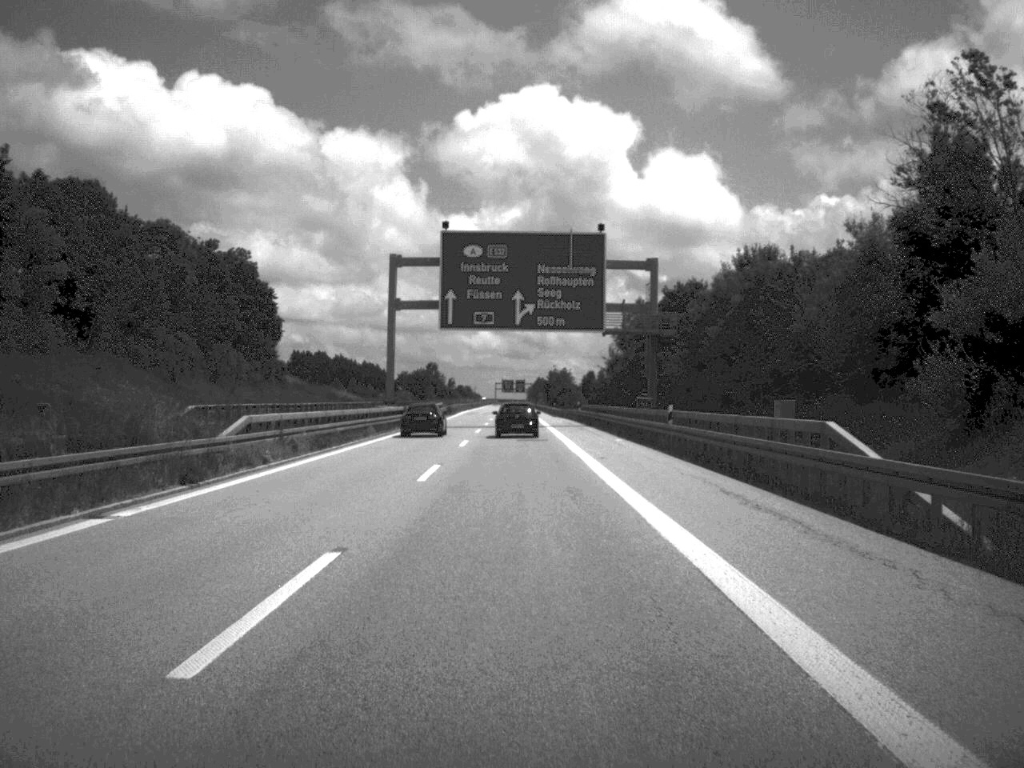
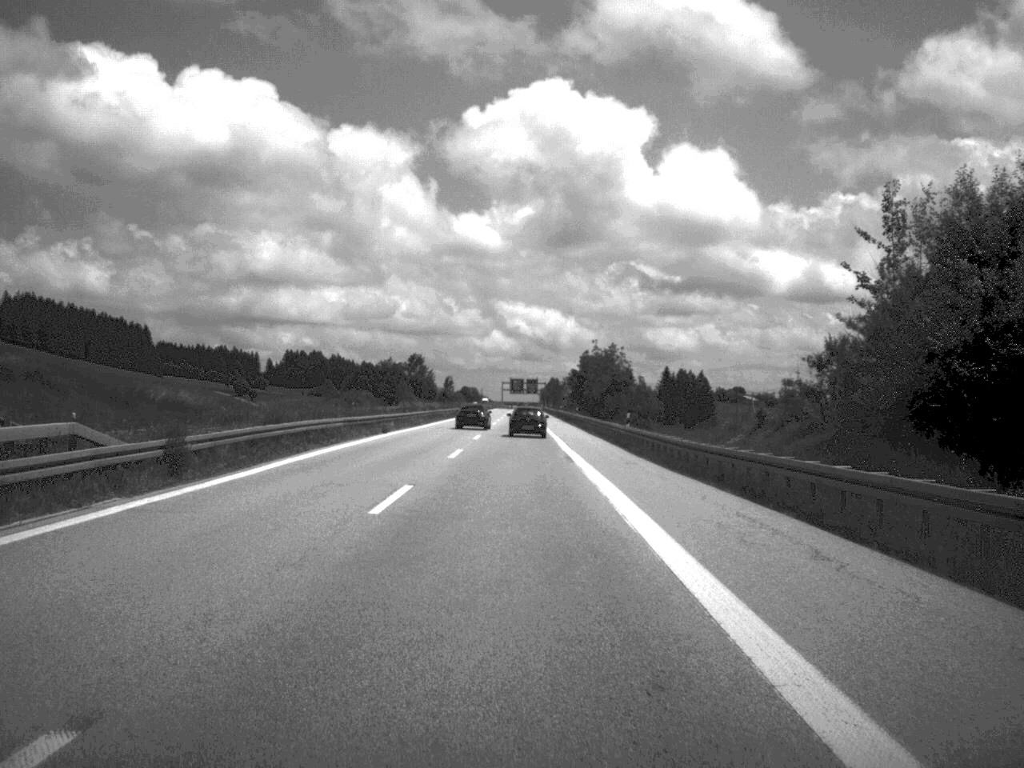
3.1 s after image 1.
(-0.6, +95.5) m; -1°
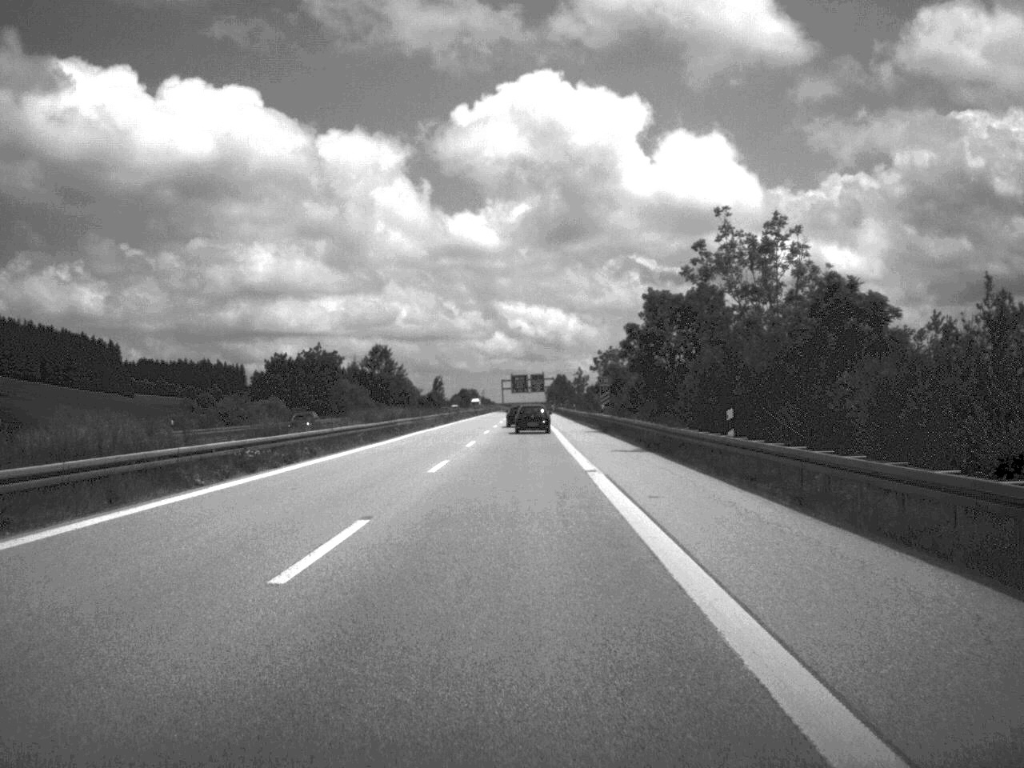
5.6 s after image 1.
(-0.2, +77.8) m; 0°
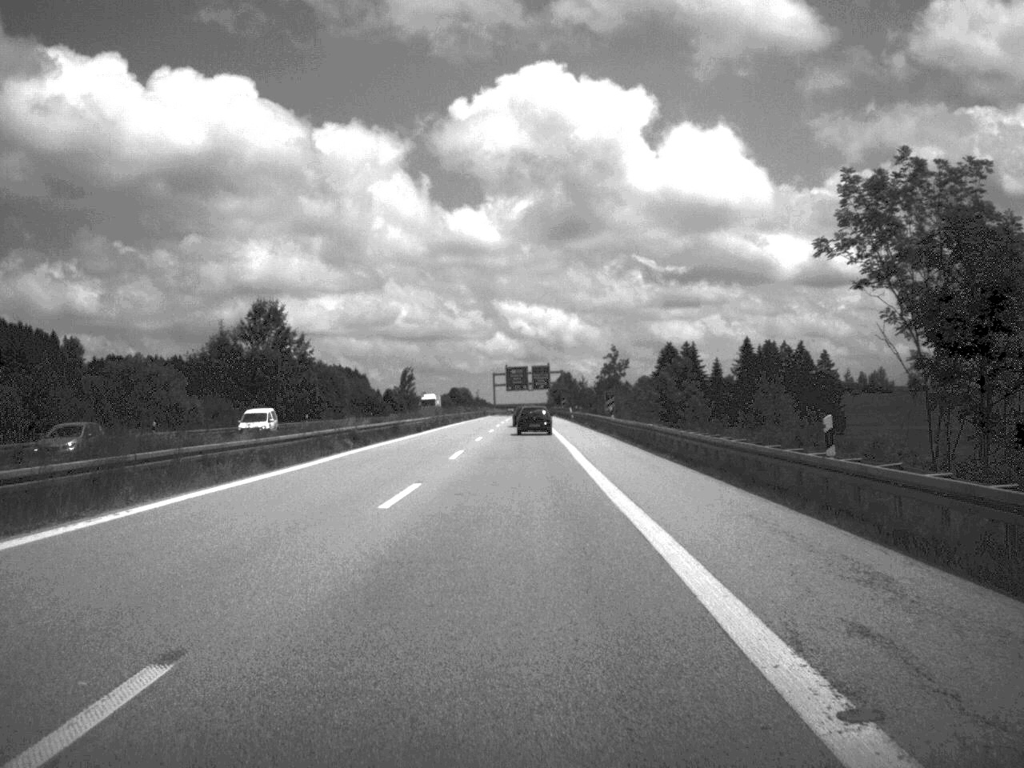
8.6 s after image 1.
(-0.2, +98.4) m; 0°
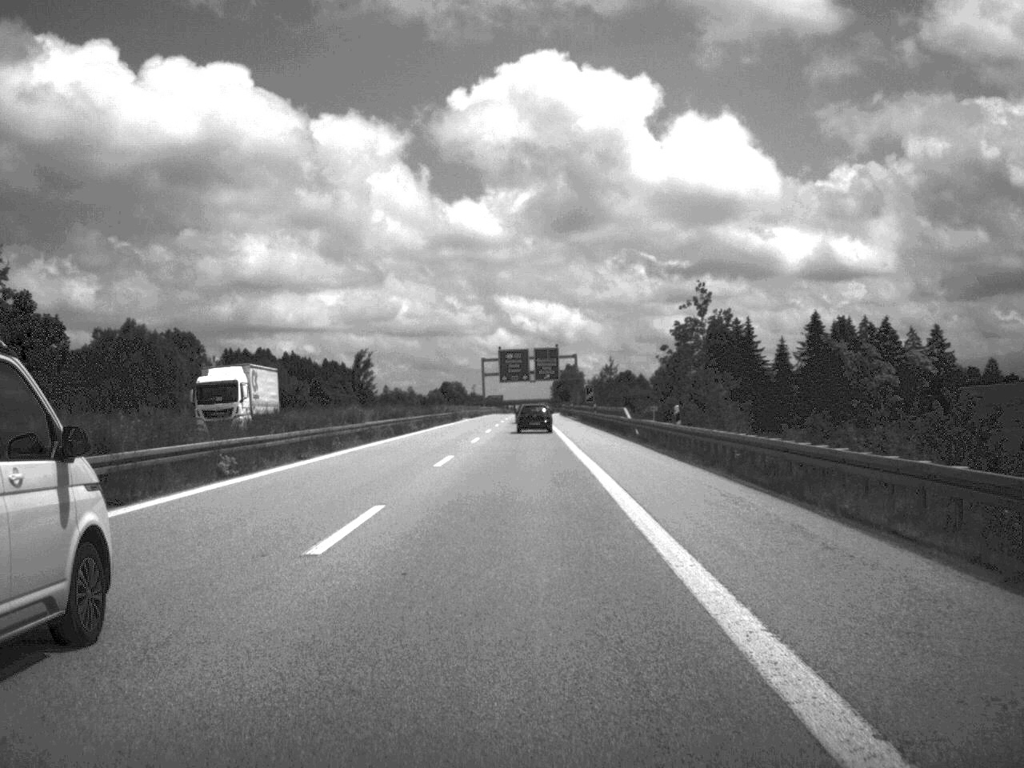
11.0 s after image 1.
(0.0, +77.1) m; 0°
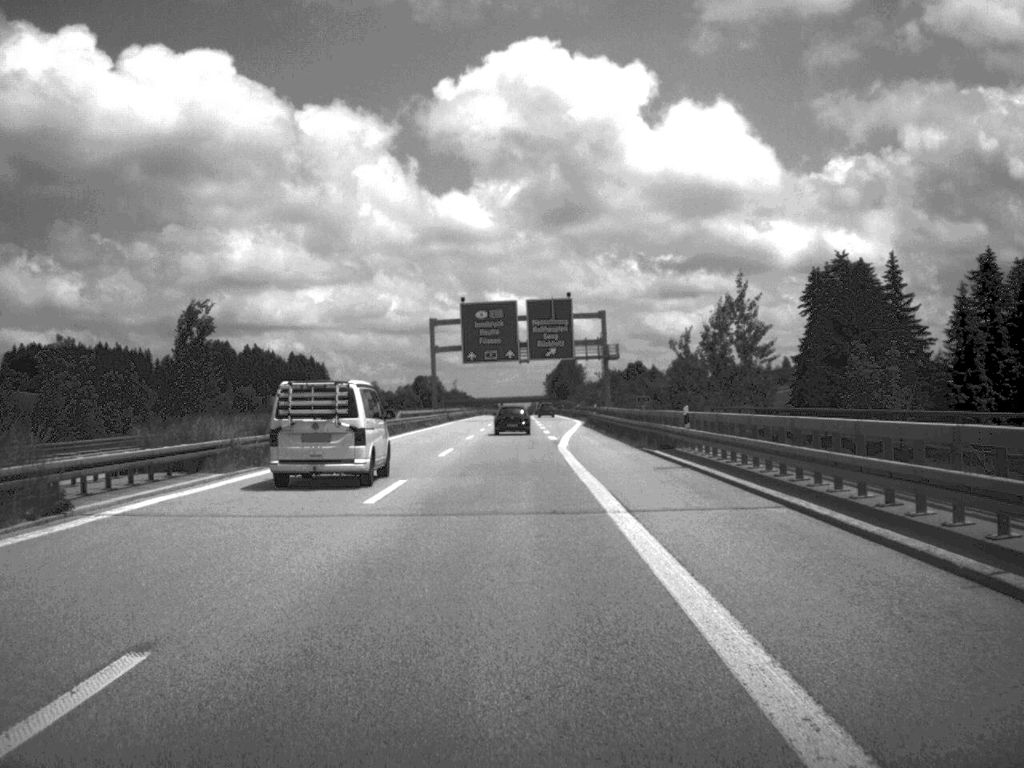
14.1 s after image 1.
(+0.1, +99.6) m; 0°
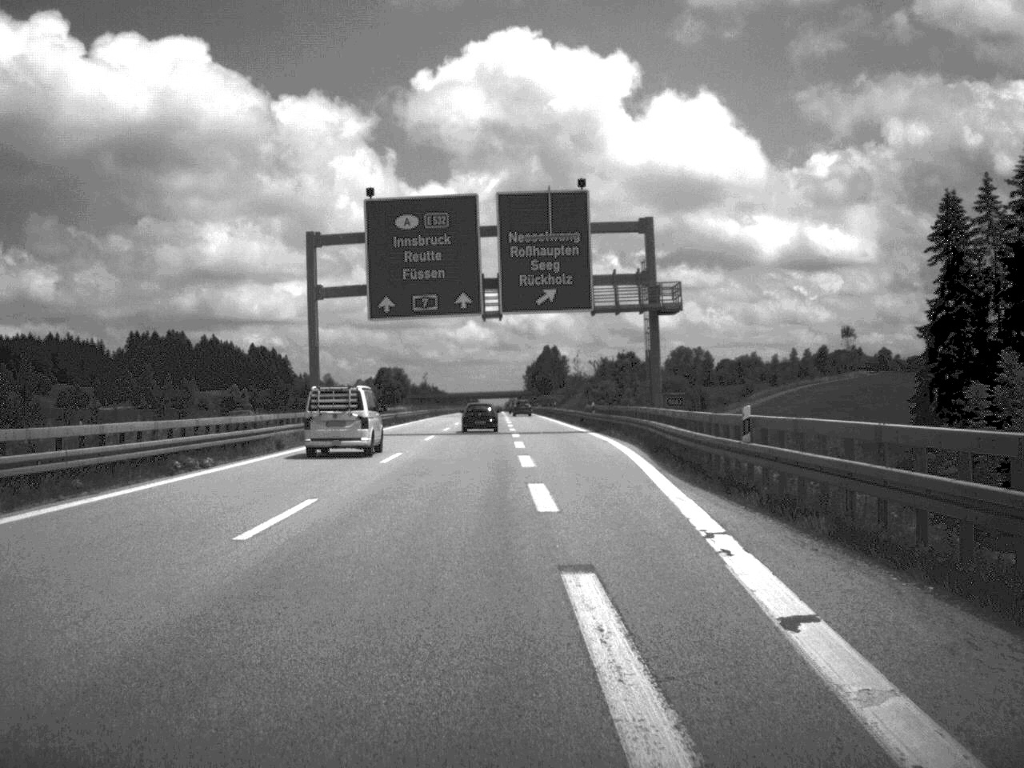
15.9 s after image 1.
(+0.3, +58.4) m; +1°
